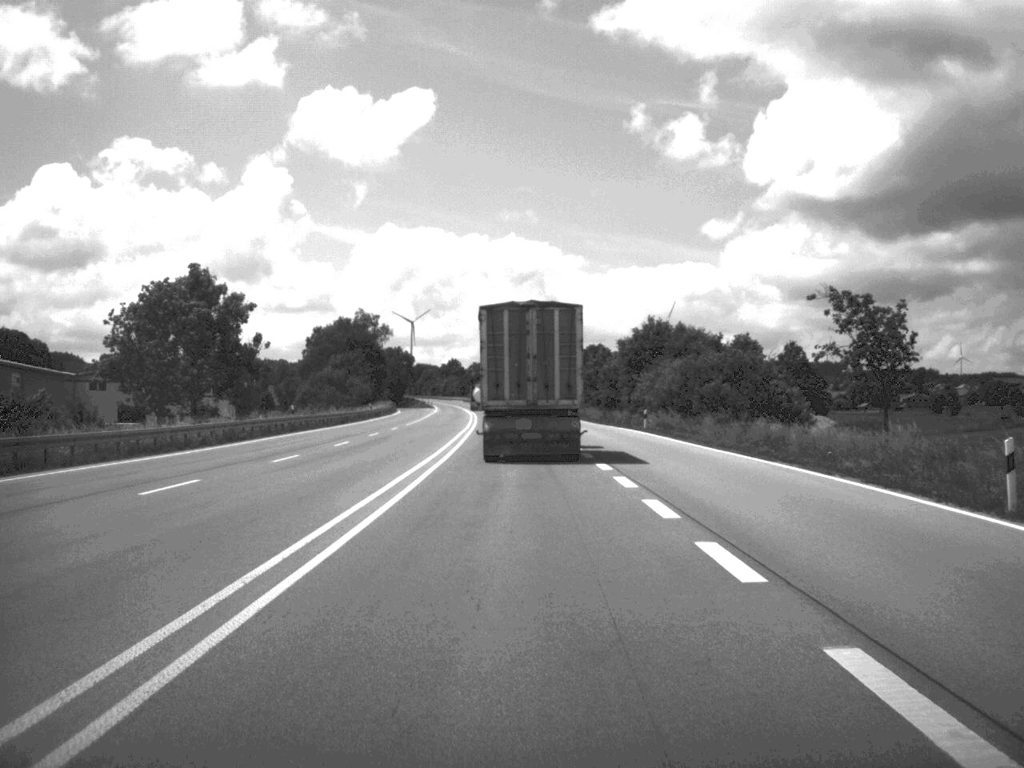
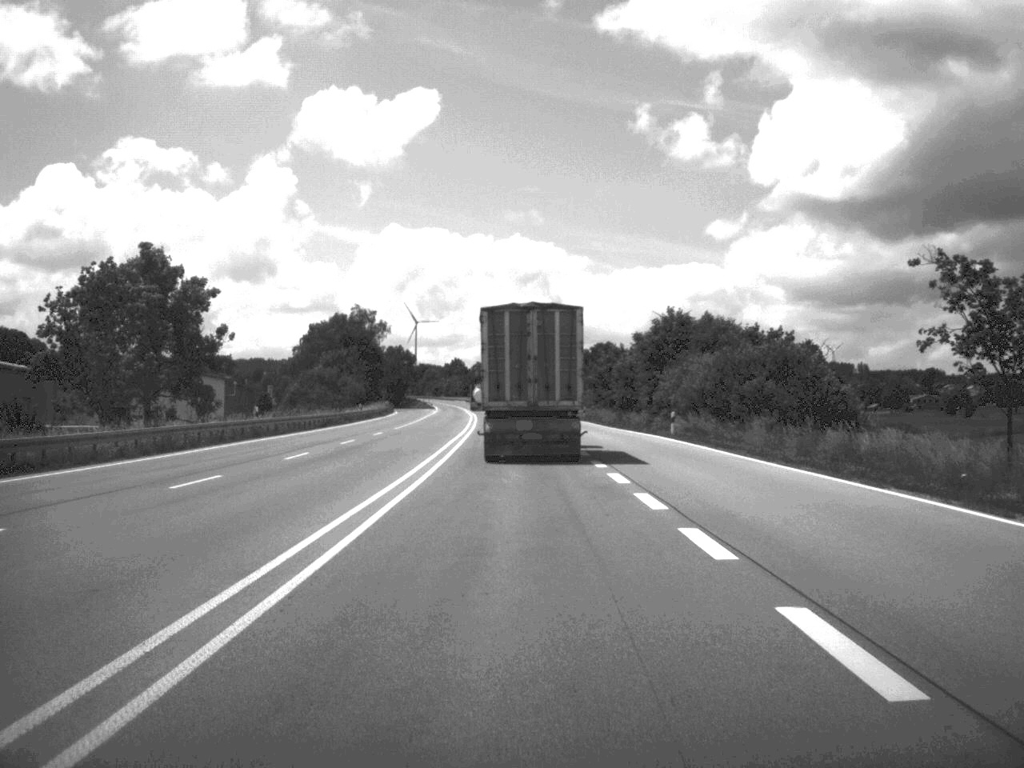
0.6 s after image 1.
(0.0, +10.1) m; 0°
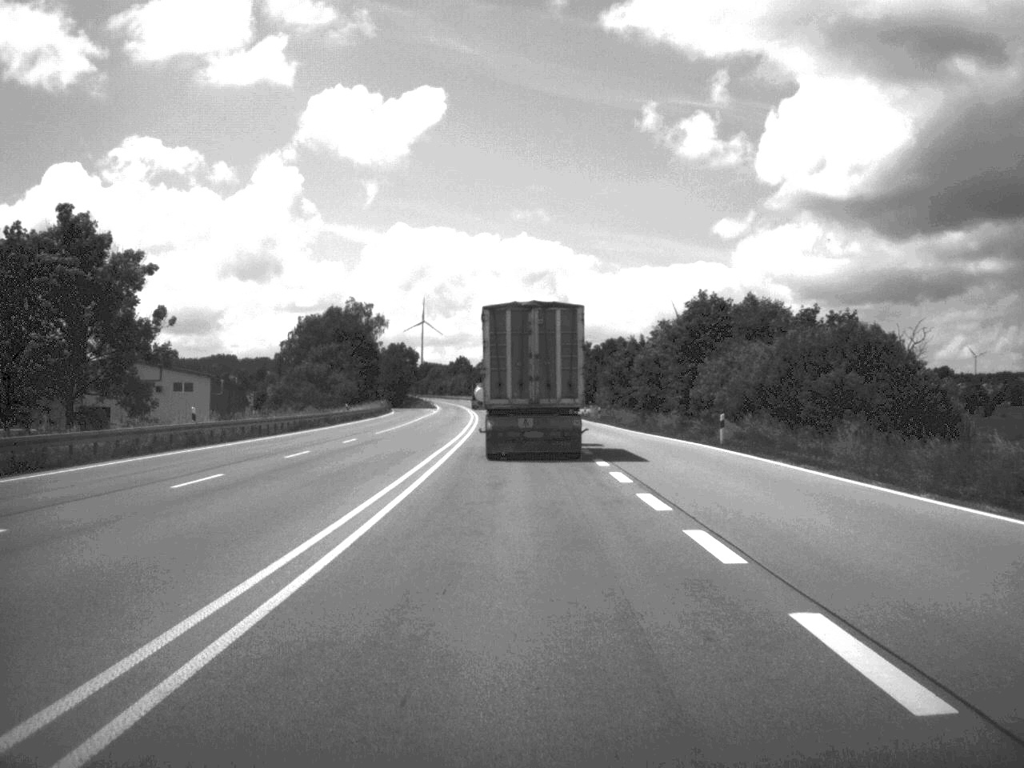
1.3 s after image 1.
(0.0, +12.1) m; 0°
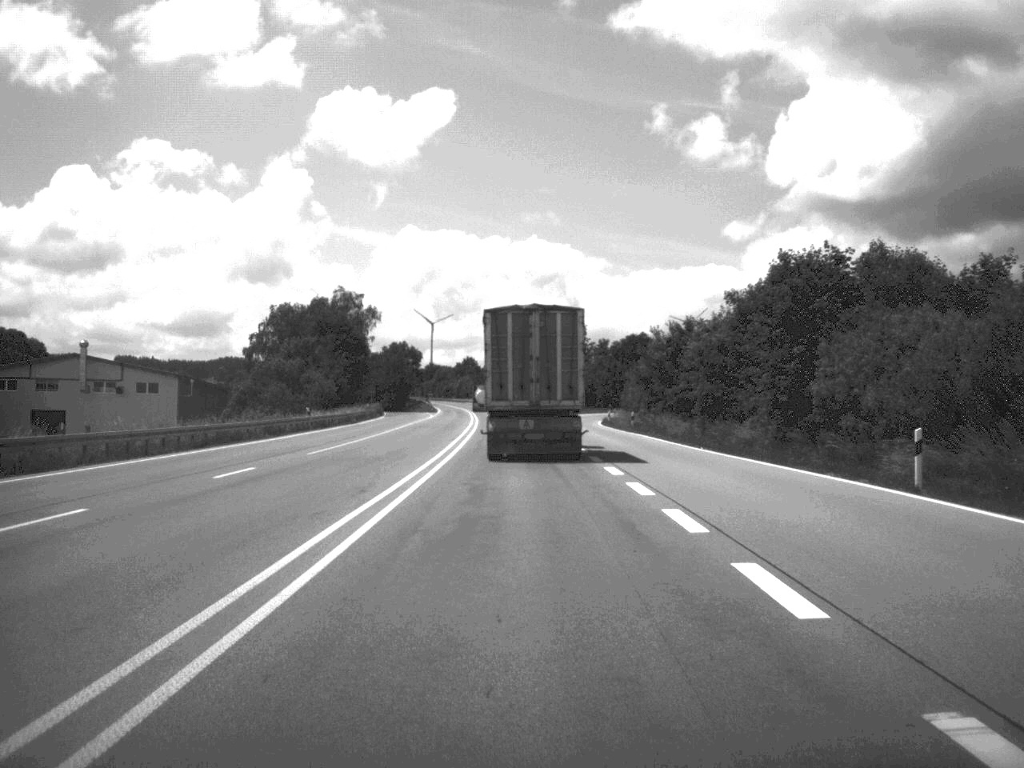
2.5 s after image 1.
(-0.1, +20.8) m; -1°
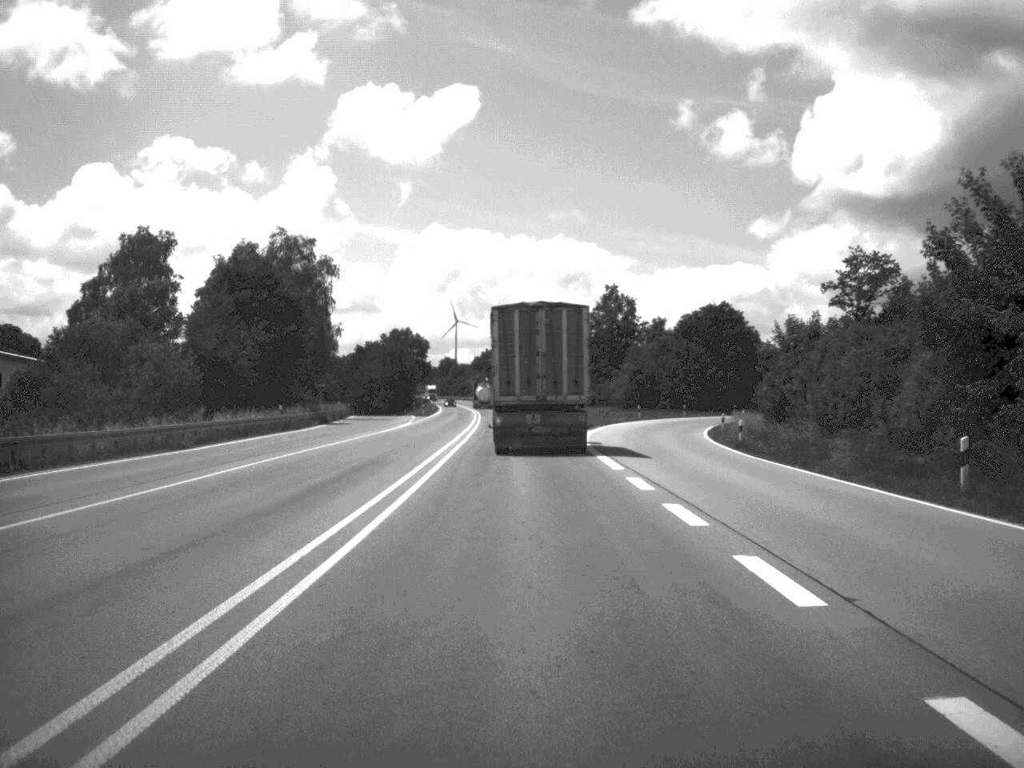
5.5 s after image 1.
(-0.7, +52.6) m; -1°
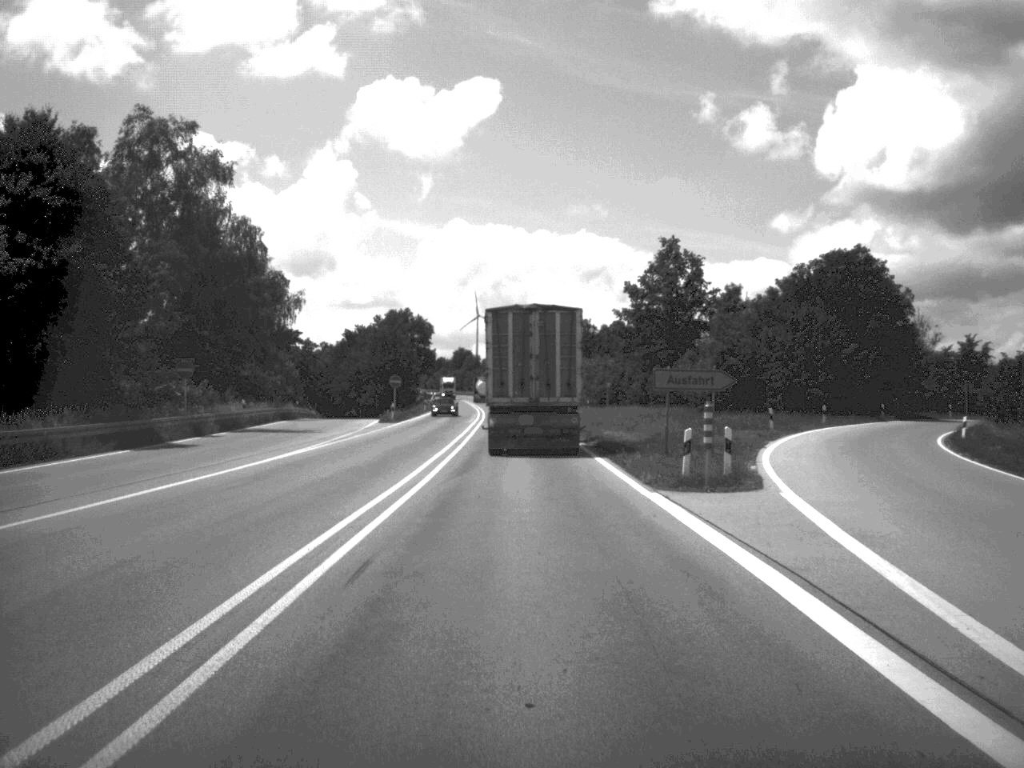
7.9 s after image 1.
(-0.4, +43.8) m; -1°
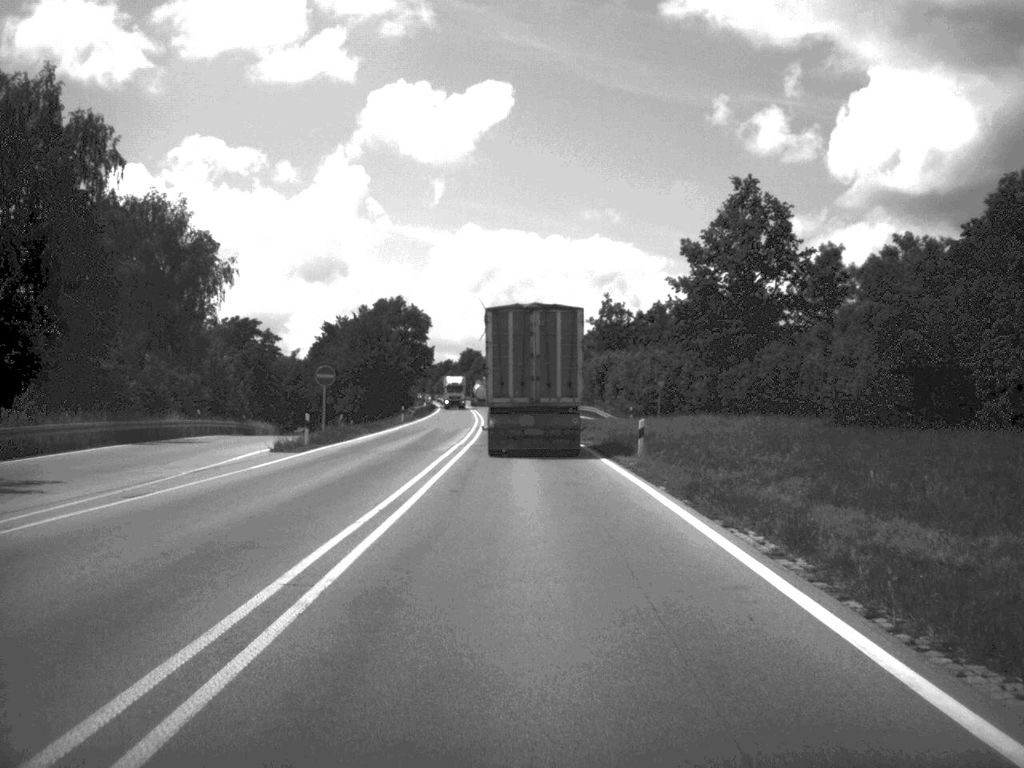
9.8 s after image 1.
(-0.3, +34.1) m; -1°
